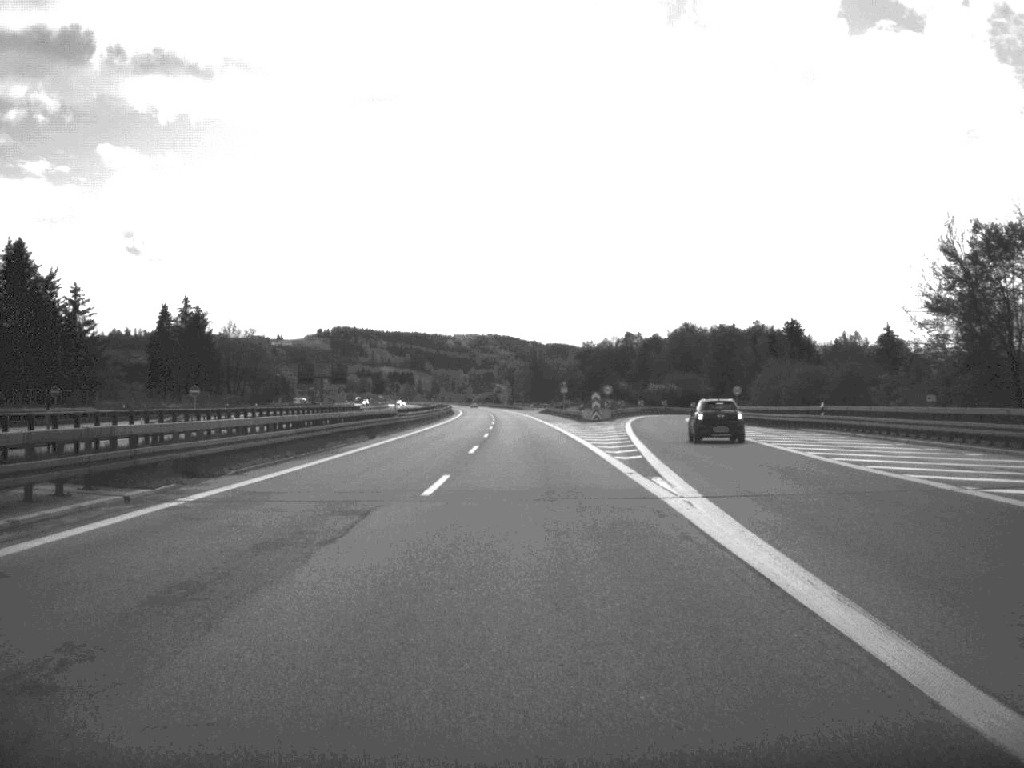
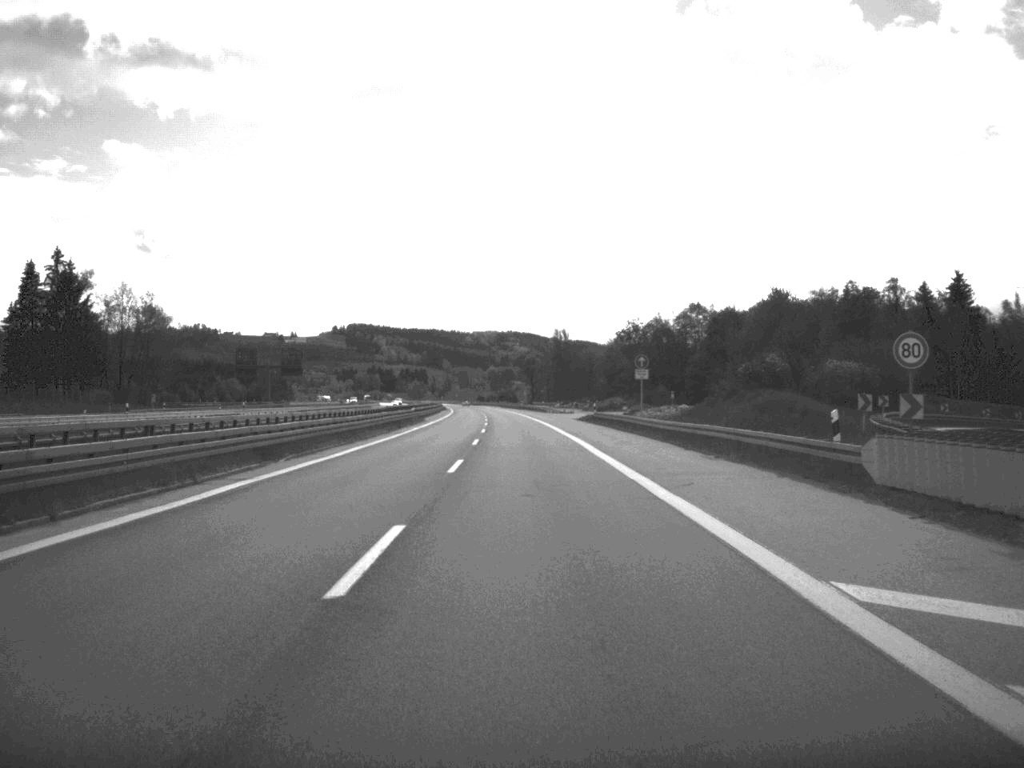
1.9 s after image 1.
(-0.7, +81.6) m; -1°
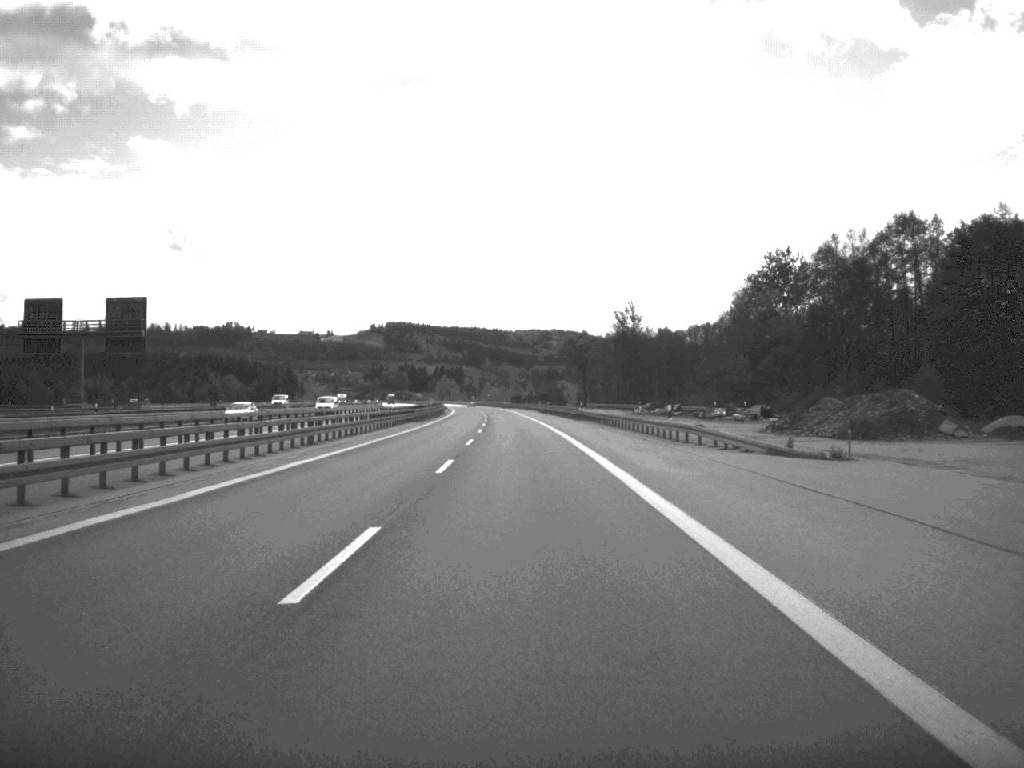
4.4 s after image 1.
(-1.7, +106.5) m; -2°
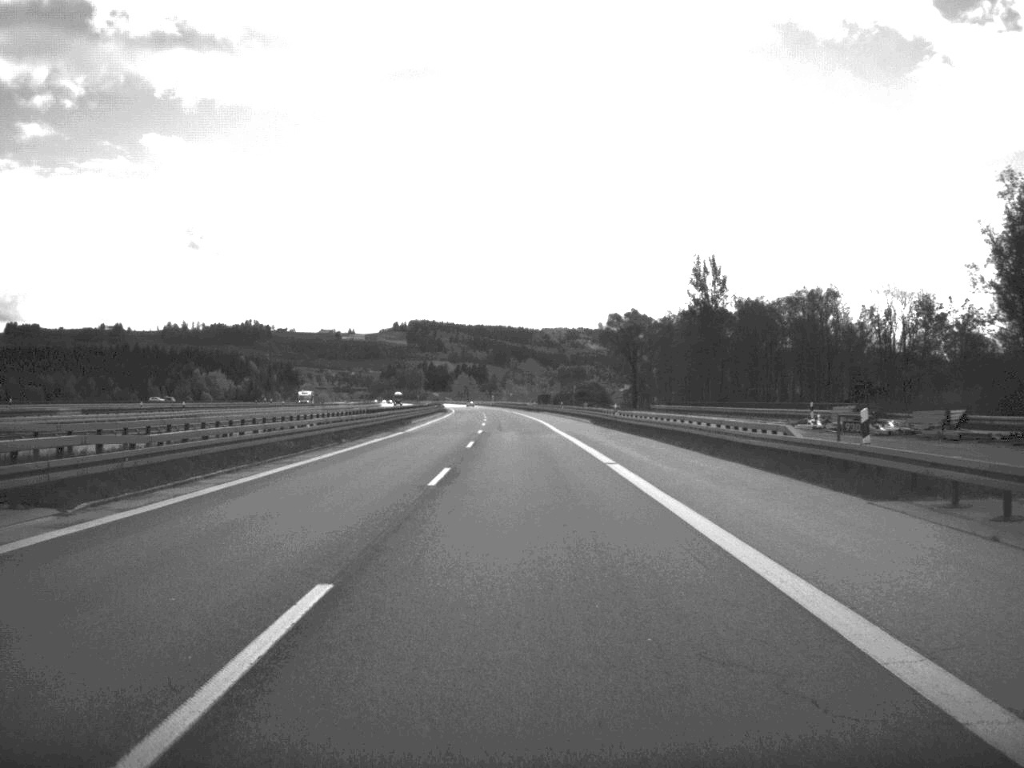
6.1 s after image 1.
(-1.0, +75.8) m; -1°
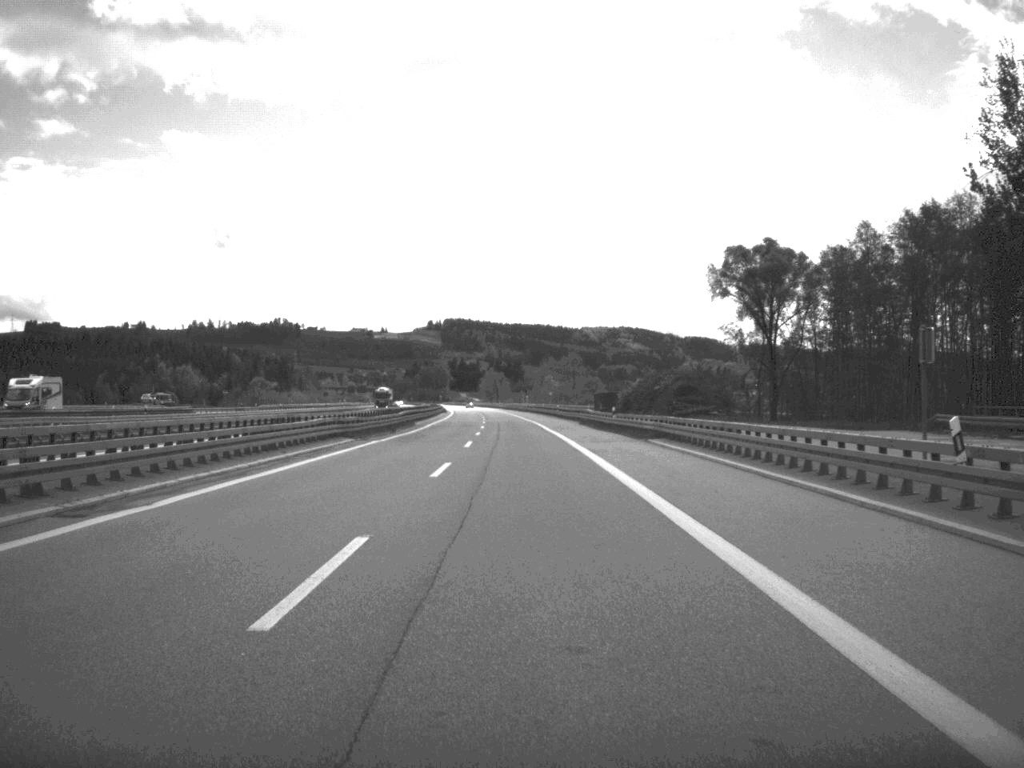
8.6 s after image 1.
(-1.6, +104.6) m; -2°
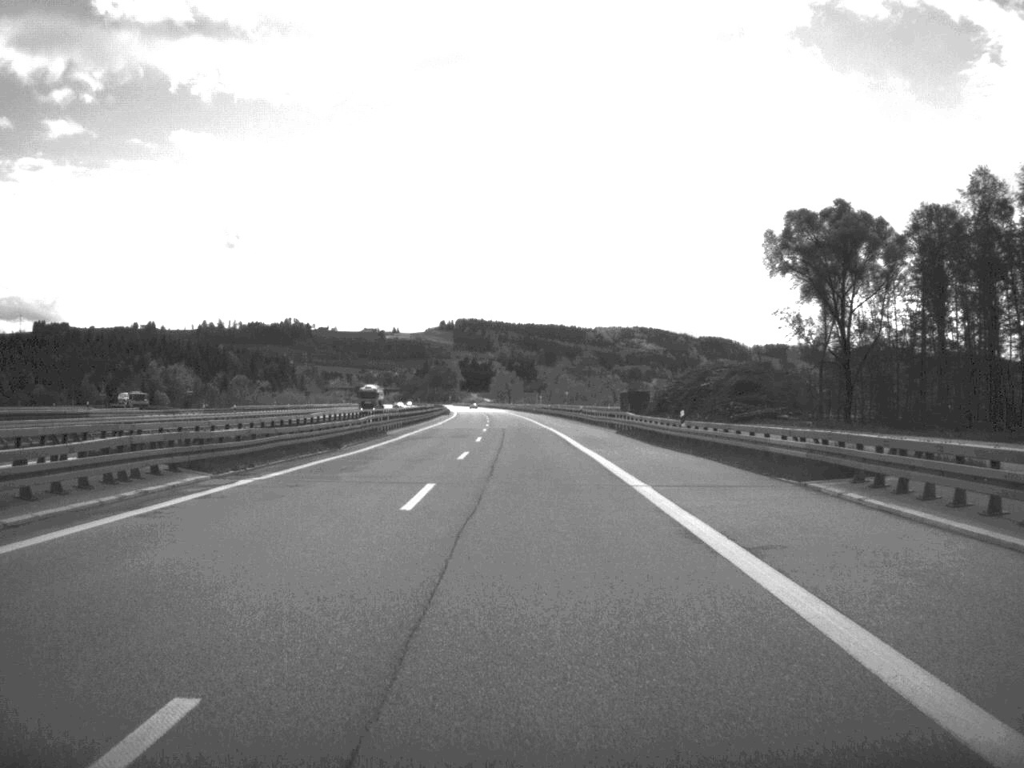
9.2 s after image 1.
(-0.1, +25.8) m; -1°
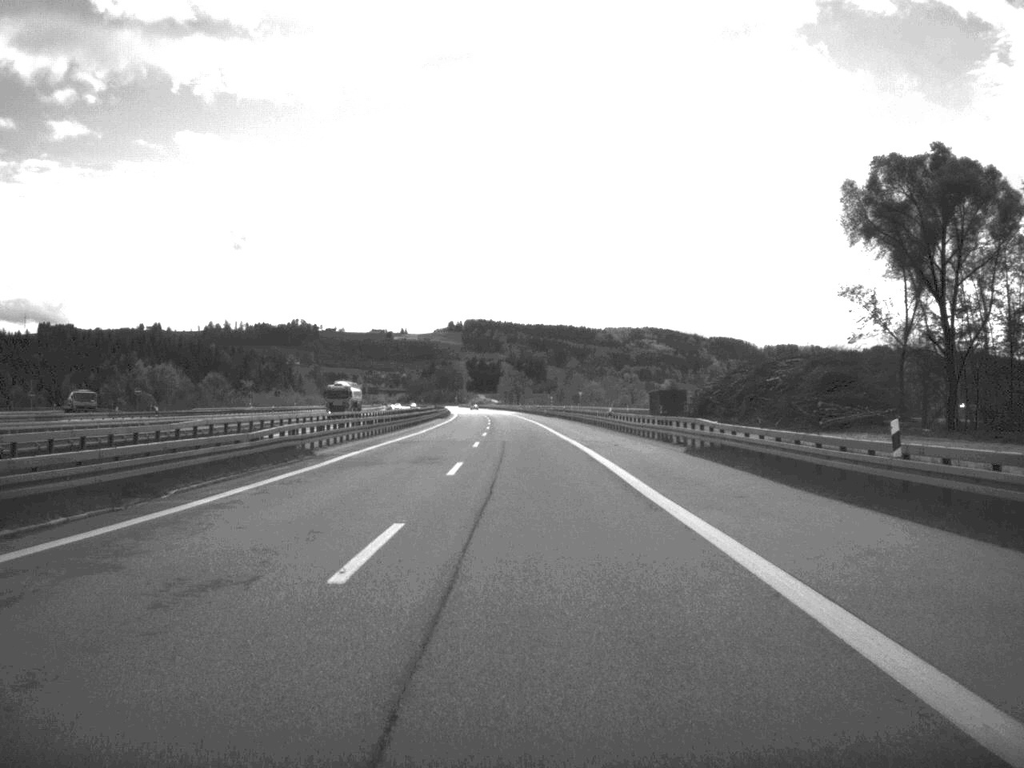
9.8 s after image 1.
(-0.1, +24.6) m; 0°
